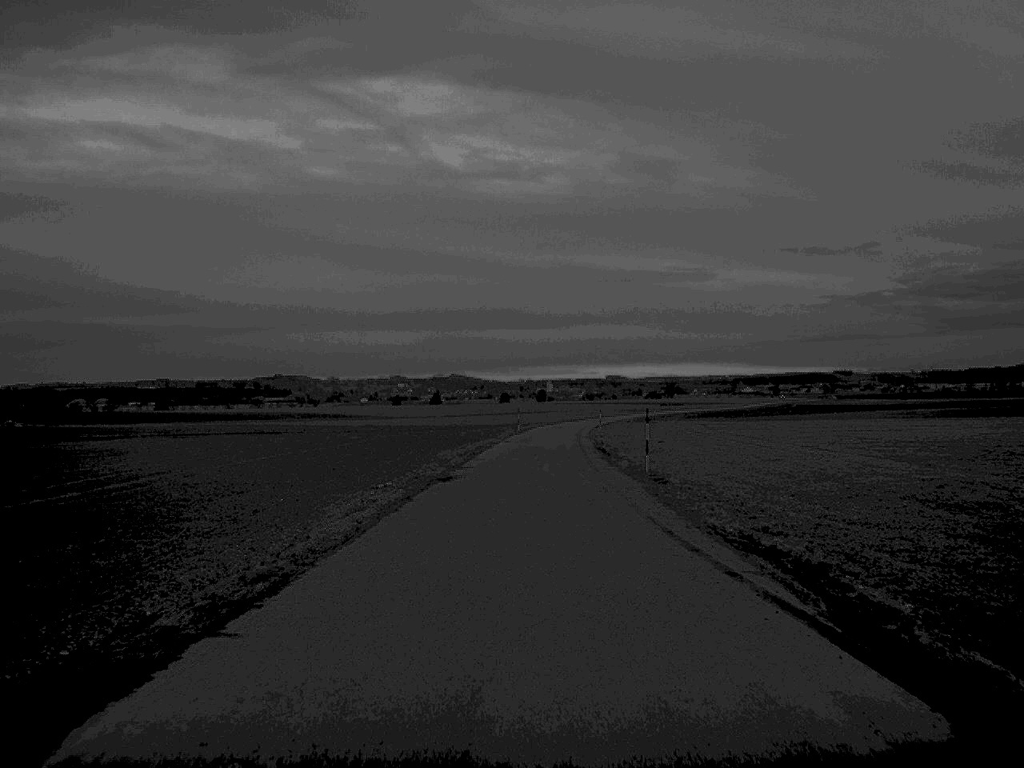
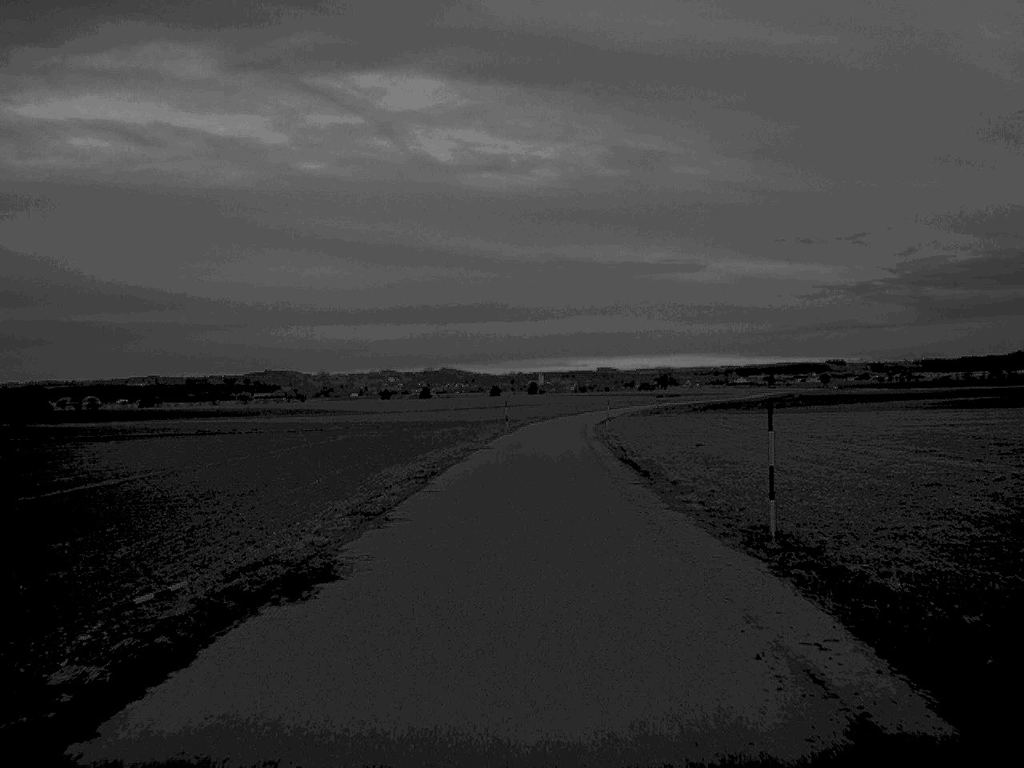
(+0.1, +17.4) m; 0°
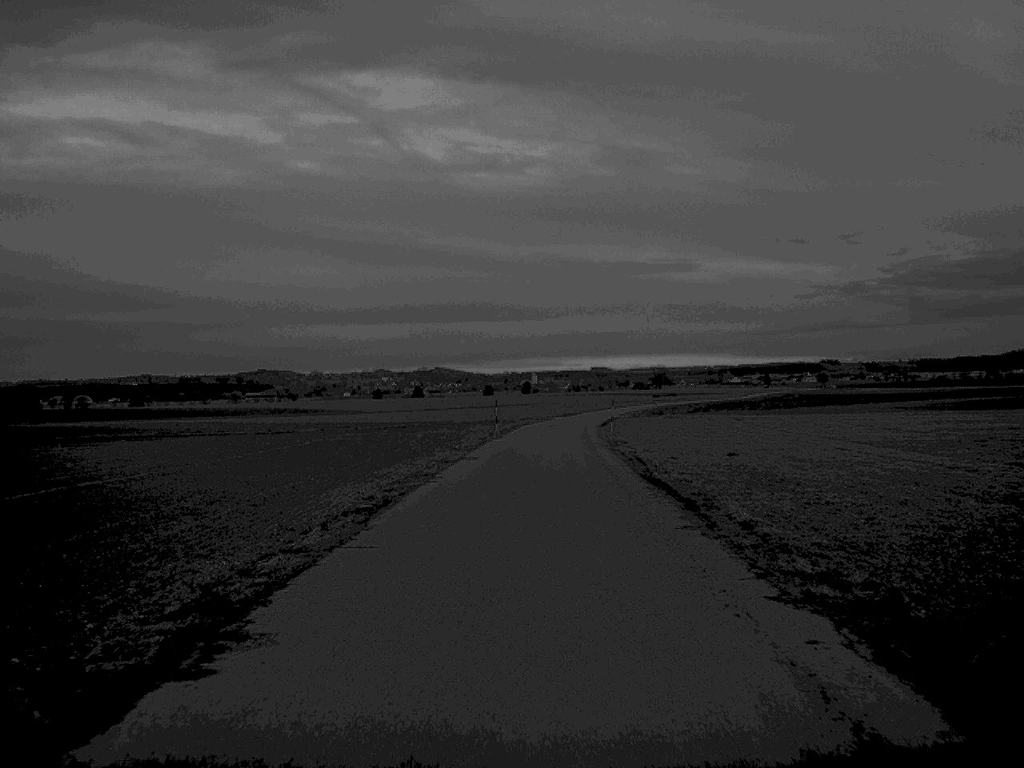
(0.0, +9.0) m; 0°
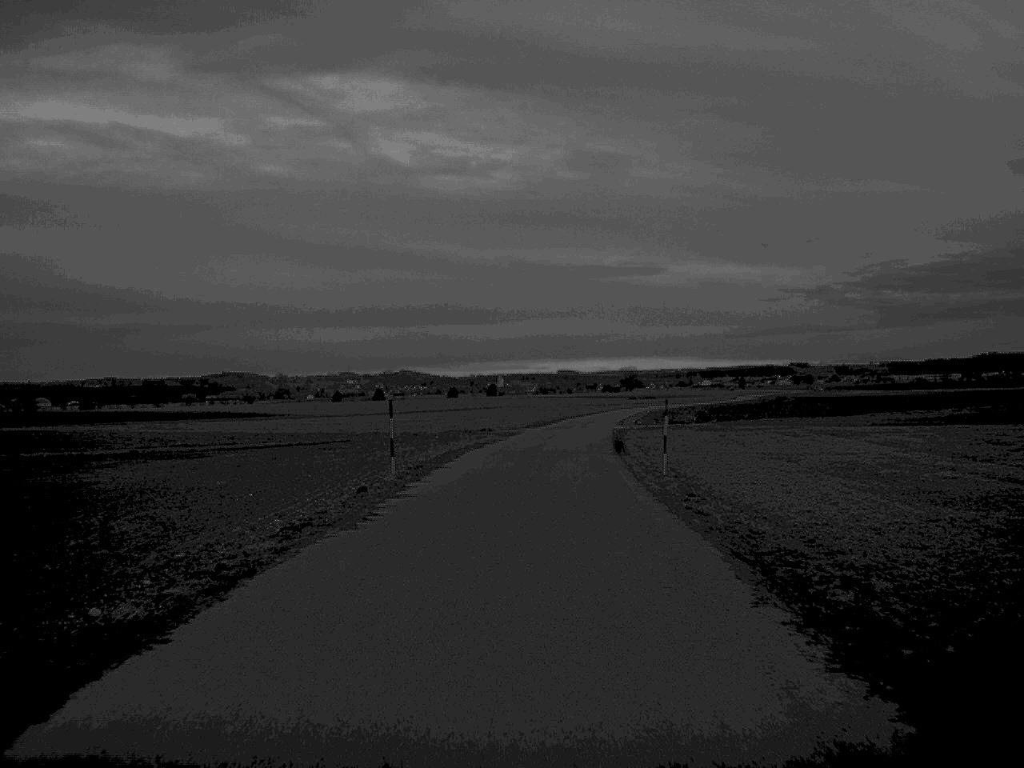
(+0.6, +36.8) m; +2°
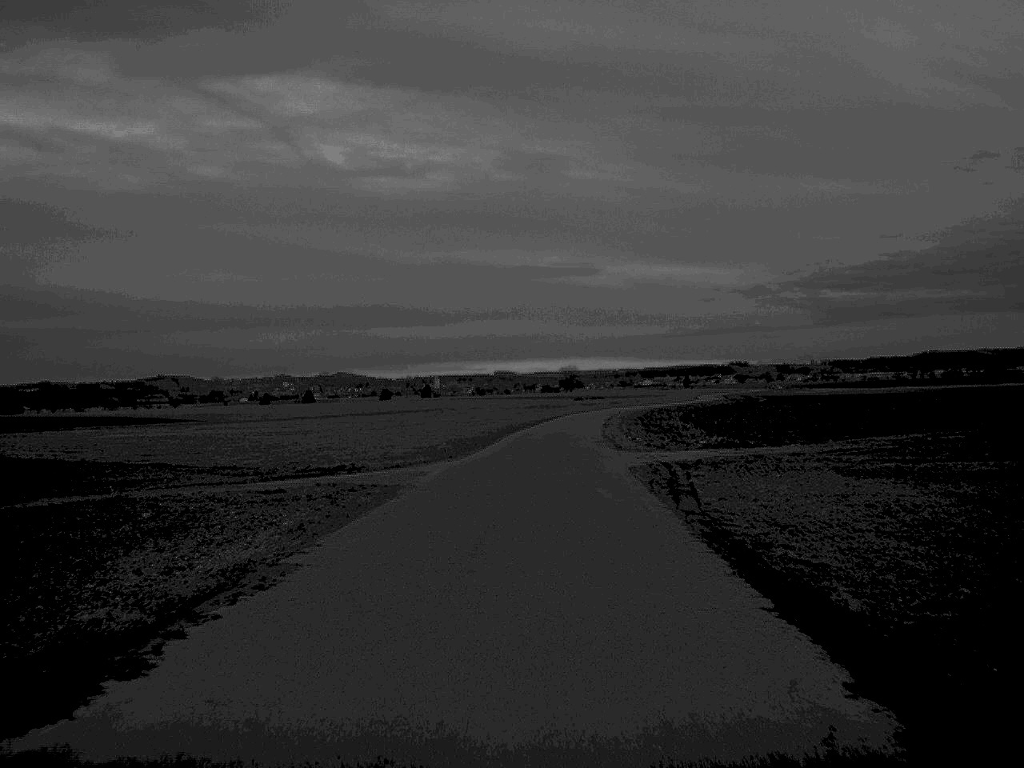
(+0.8, +37.9) m; +3°
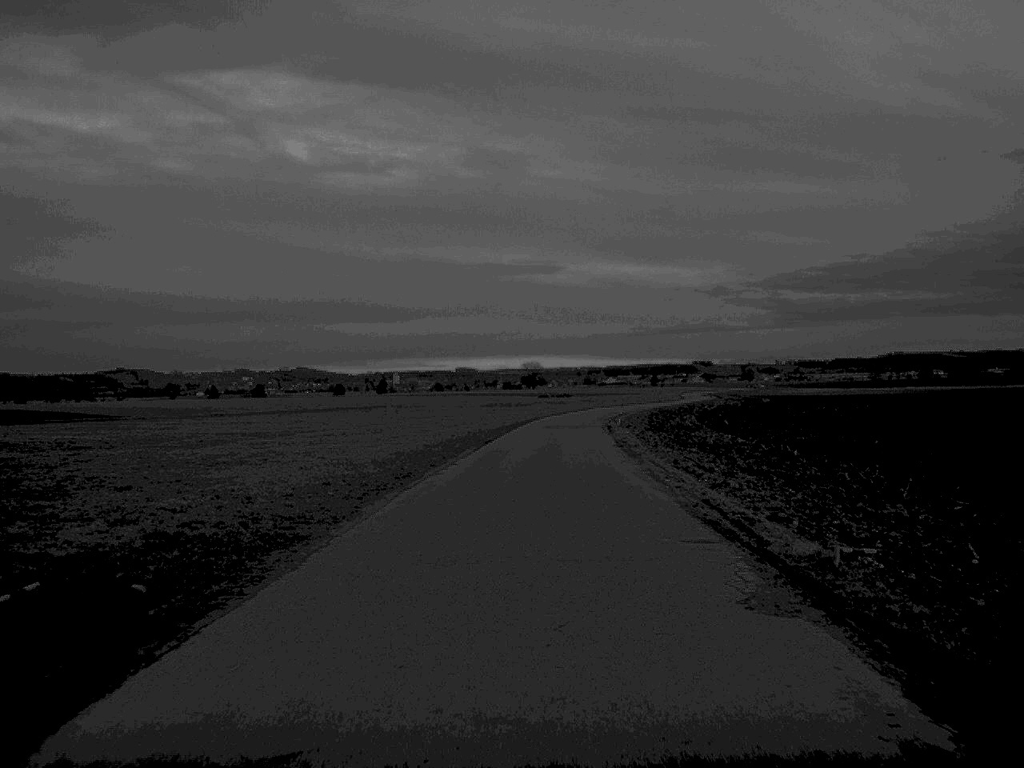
(+0.7, +38.9) m; +2°
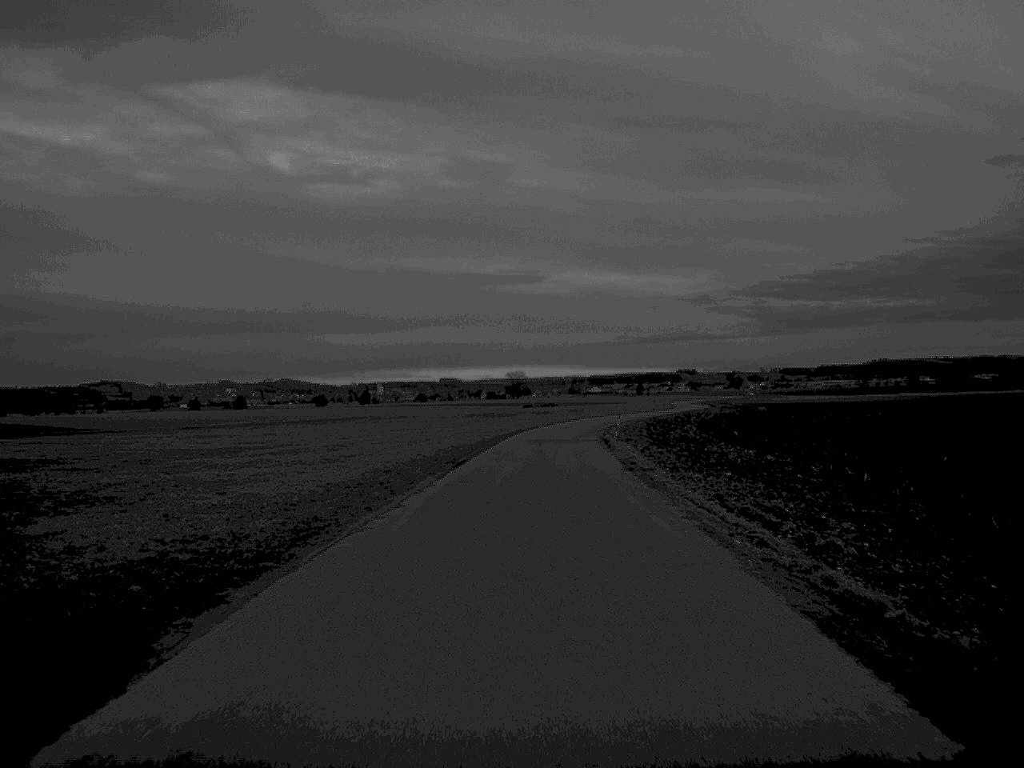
(+0.1, +9.4) m; +1°
